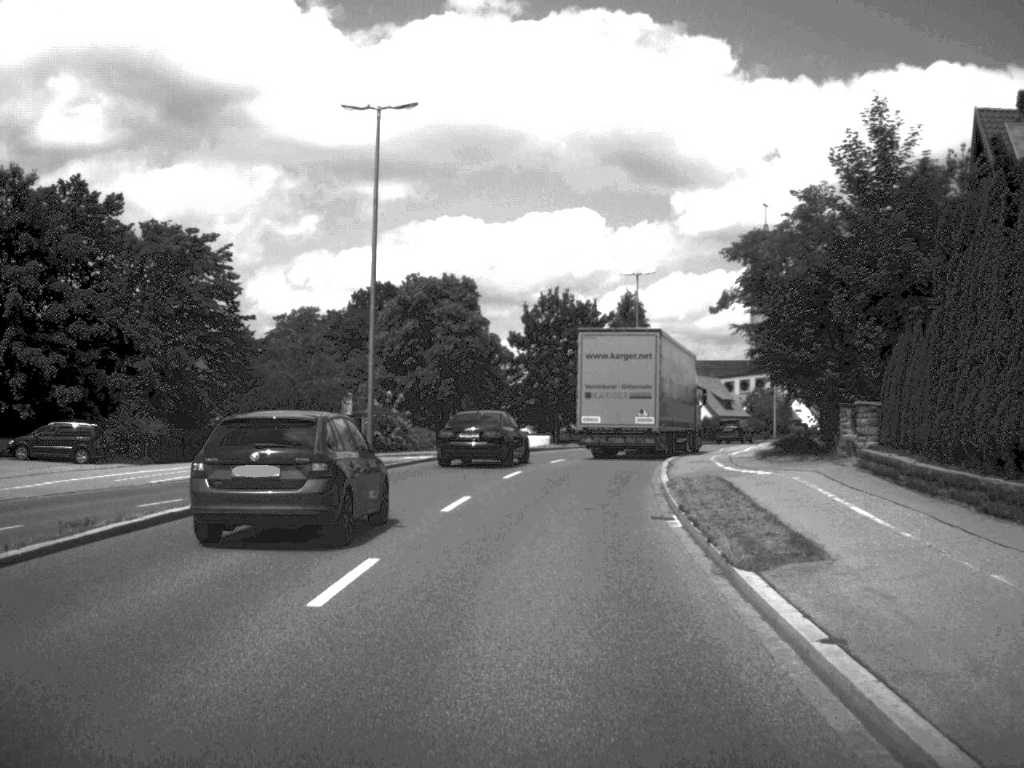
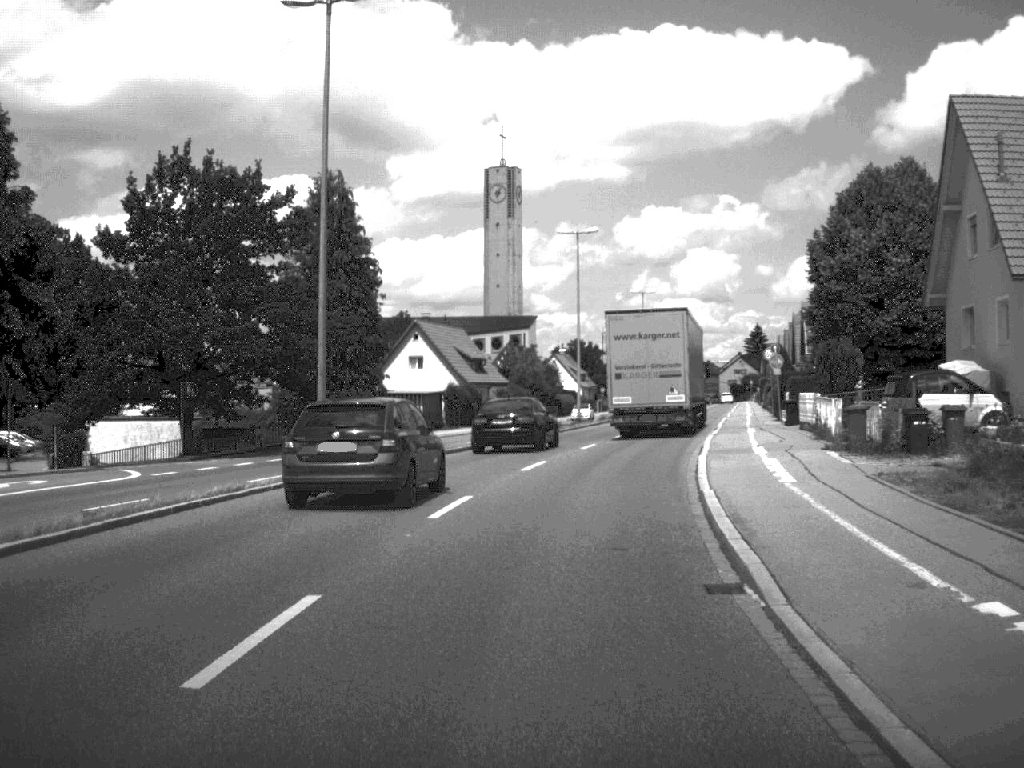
(+4.3, +46.5) m; +12°
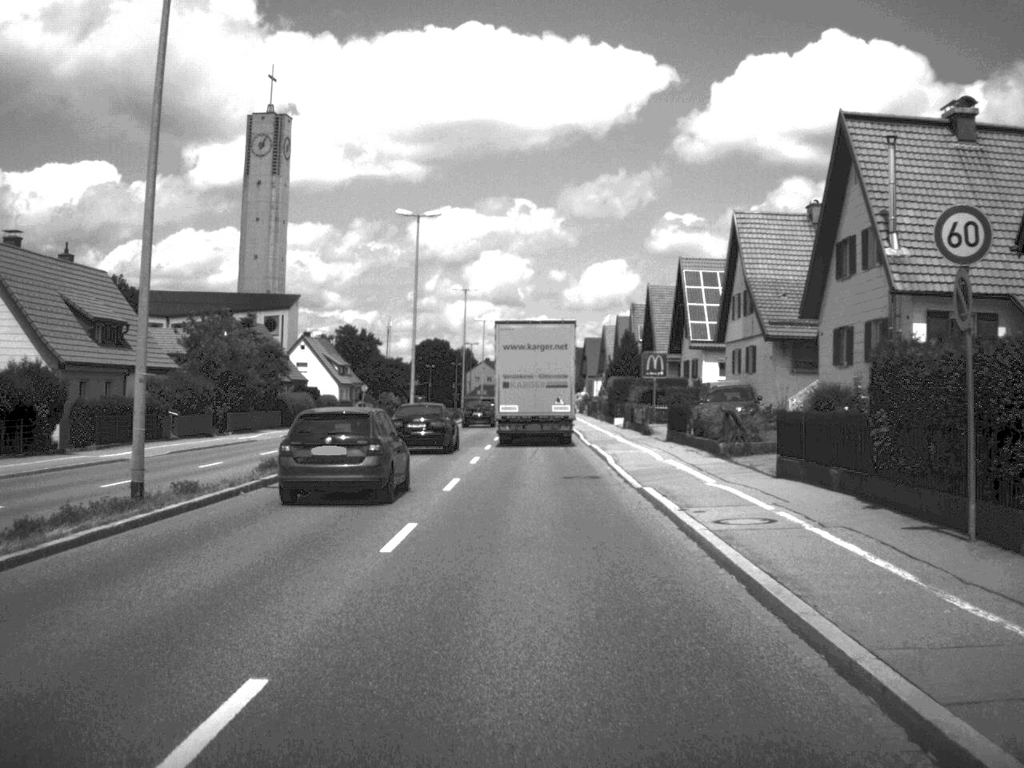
(+4.9, +47.0) m; +9°
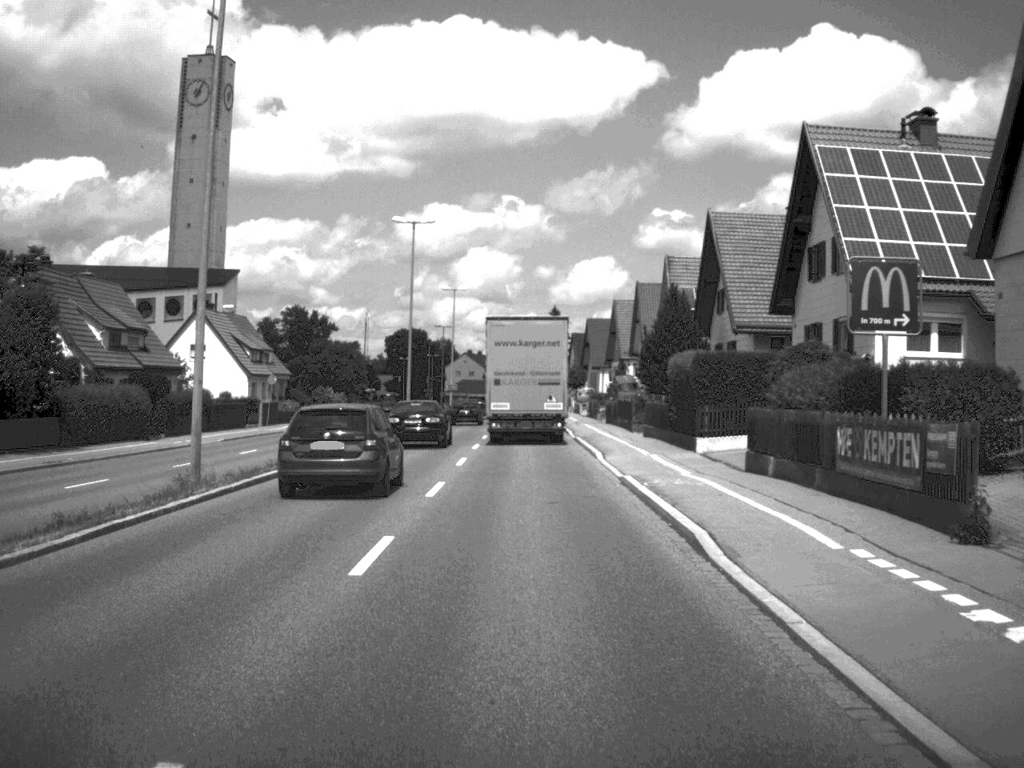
(+0.2, +37.1) m; 0°
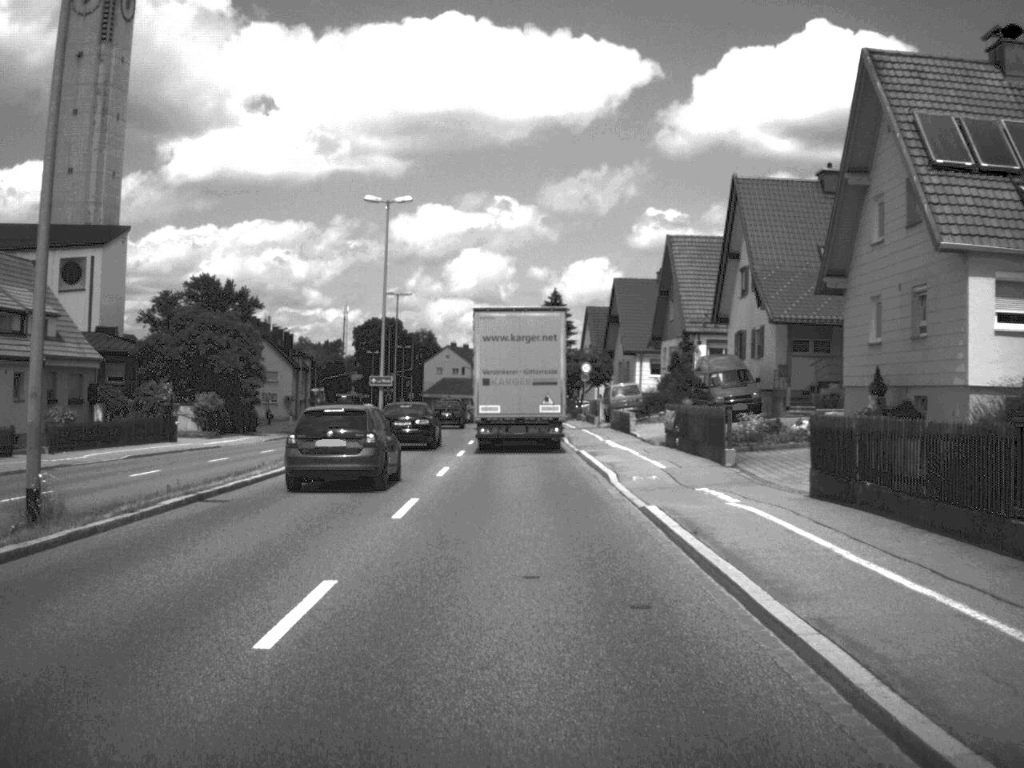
(0.0, +47.4) m; 0°
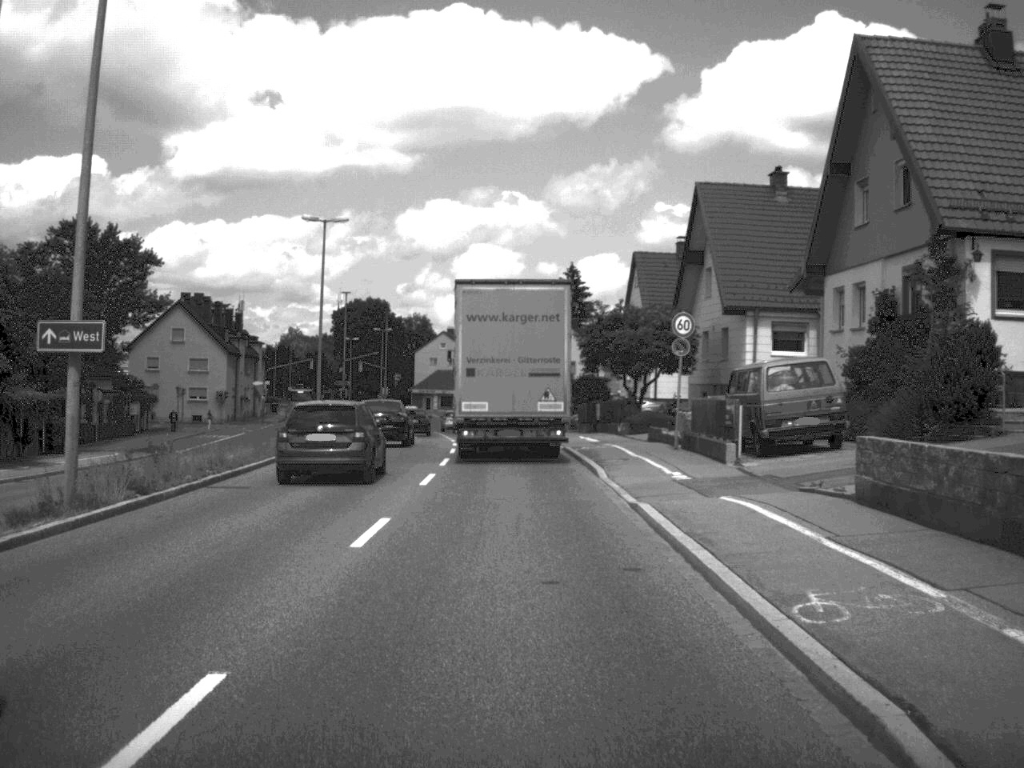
(-0.2, +39.0) m; -1°
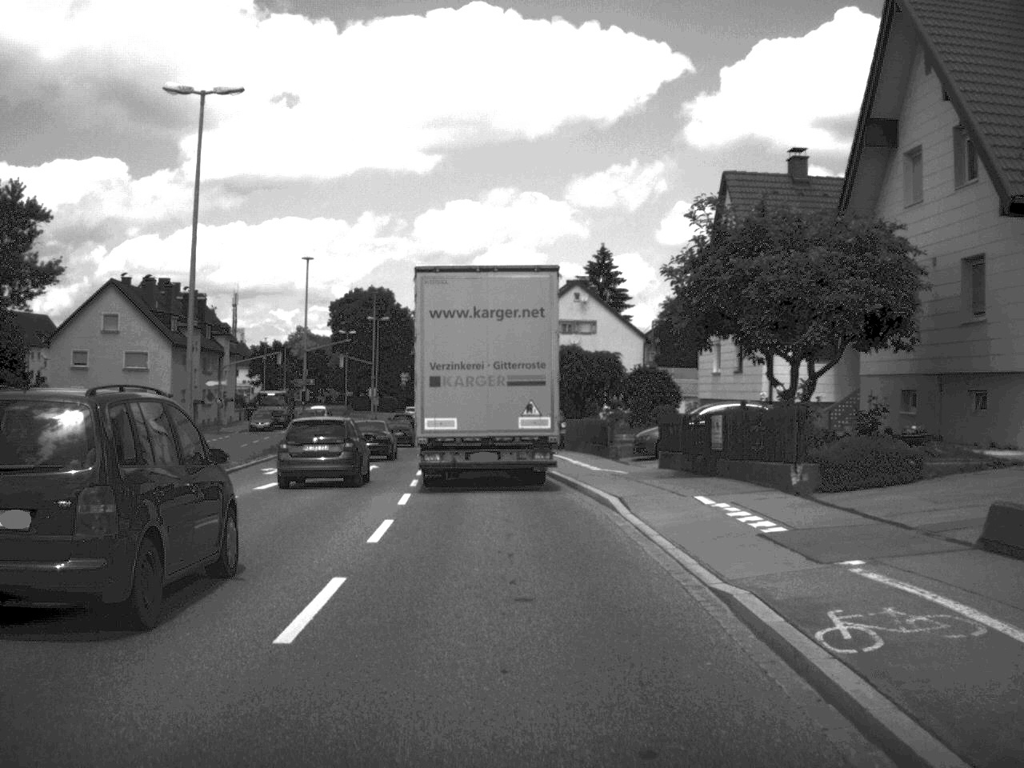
(-0.2, +25.4) m; -1°
